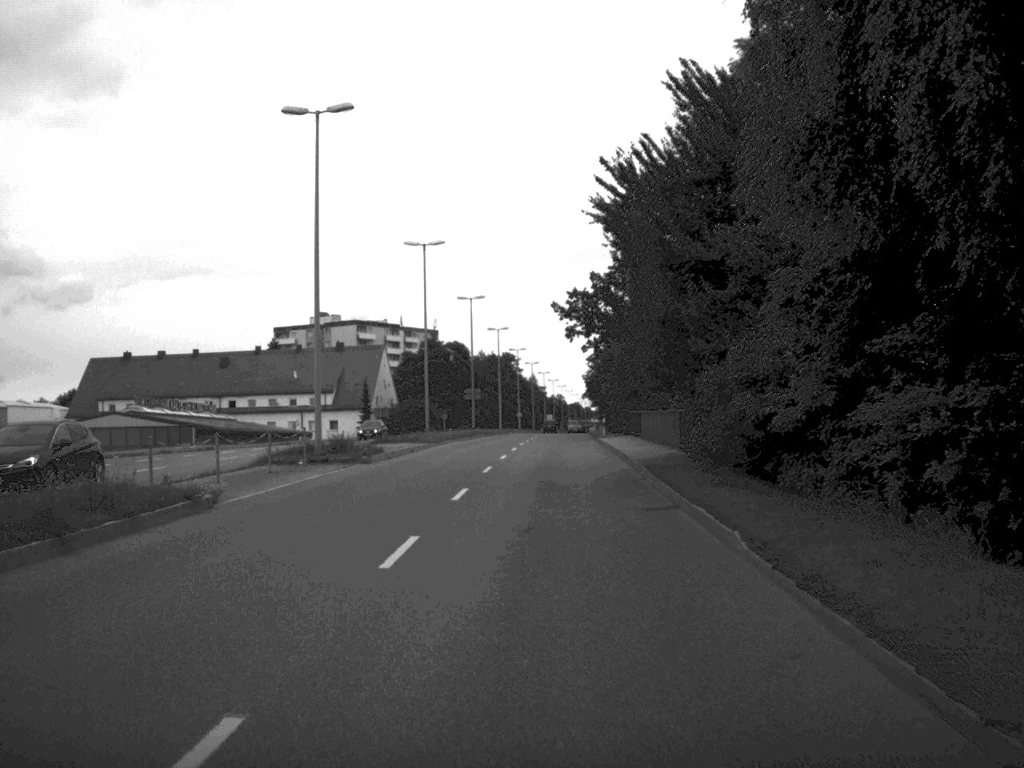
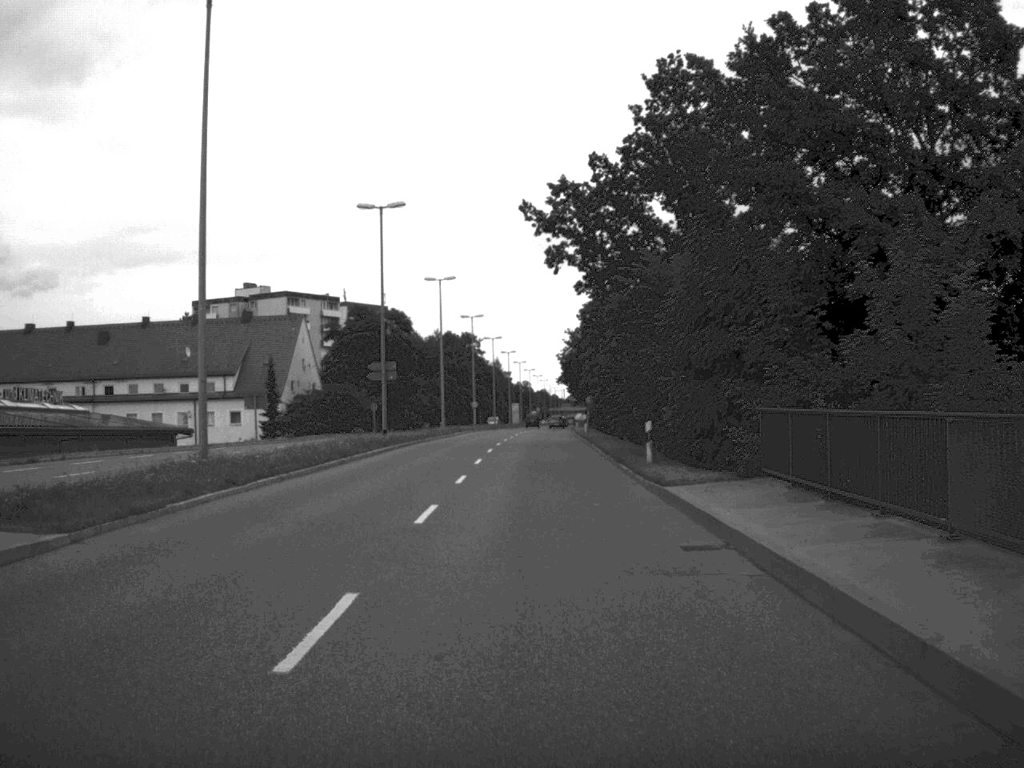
(+0.6, +40.1) m; +1°
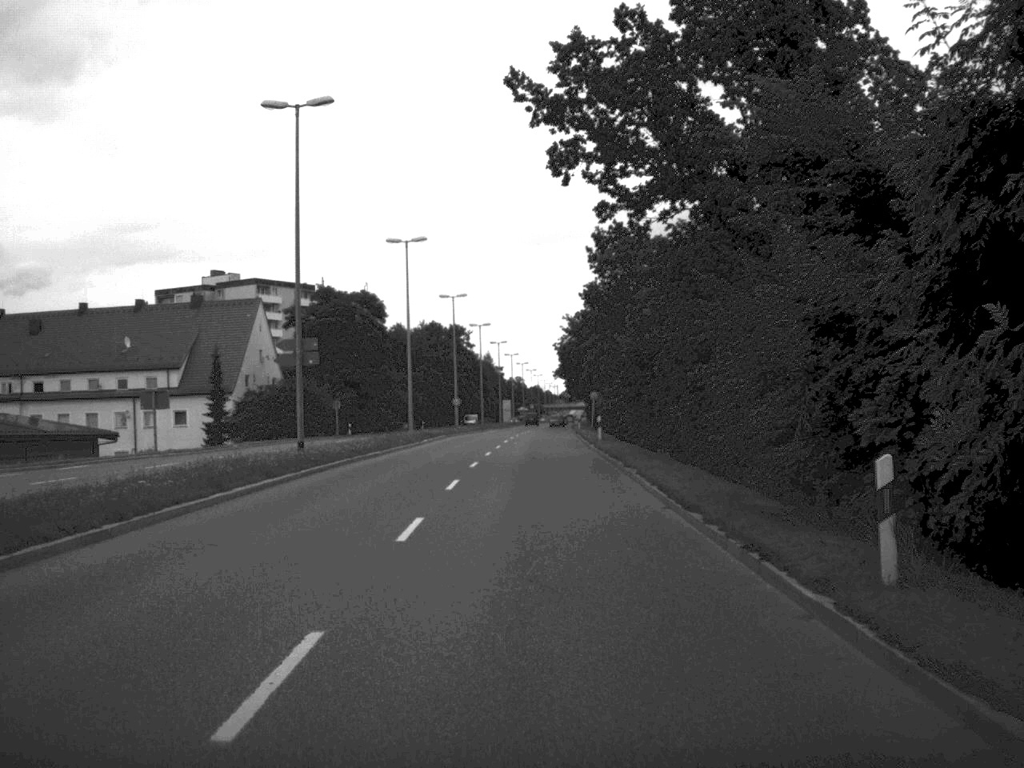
(0.0, +19.1) m; 0°
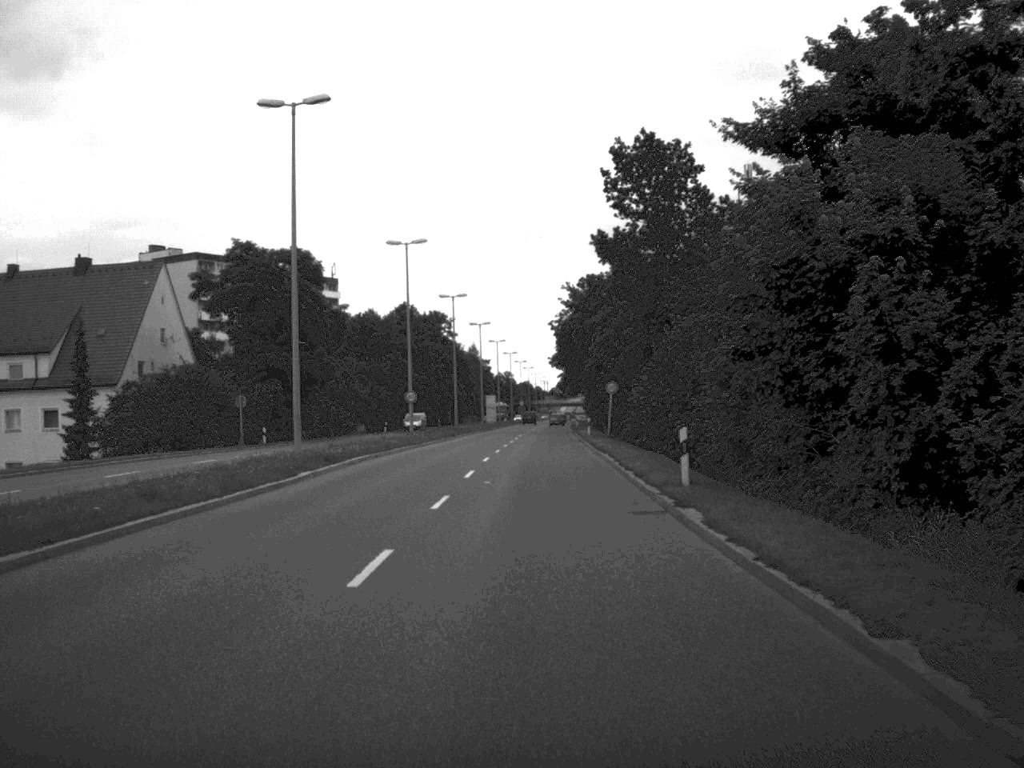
(+0.1, +30.0) m; 0°
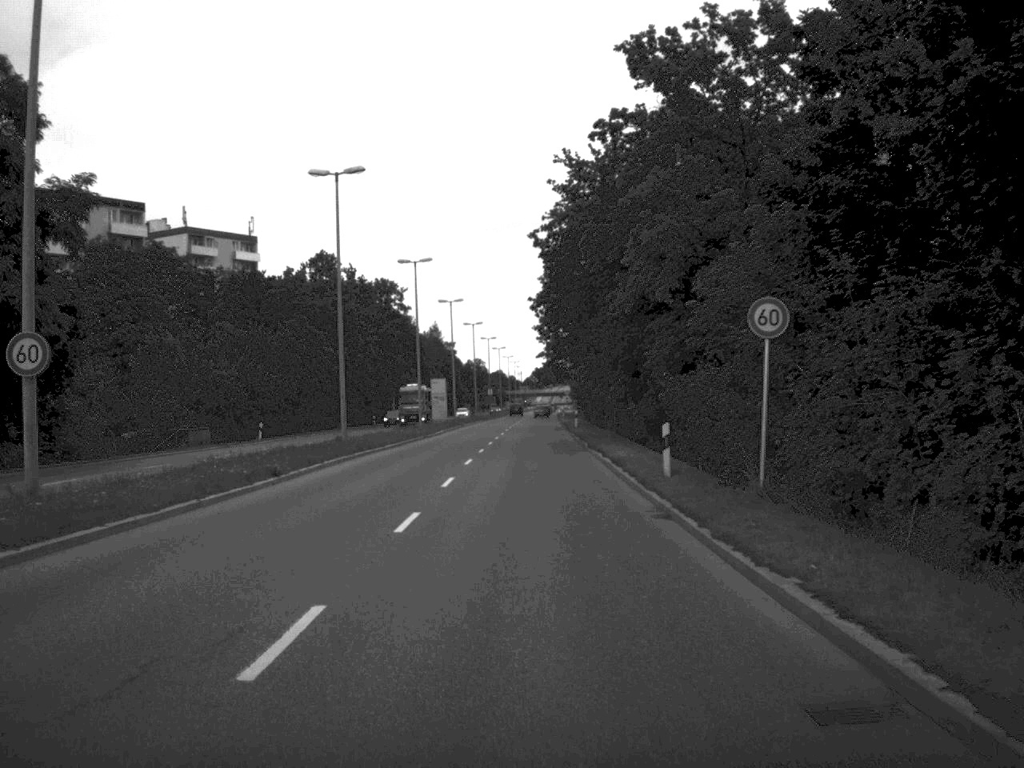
(+0.4, +48.0) m; +1°
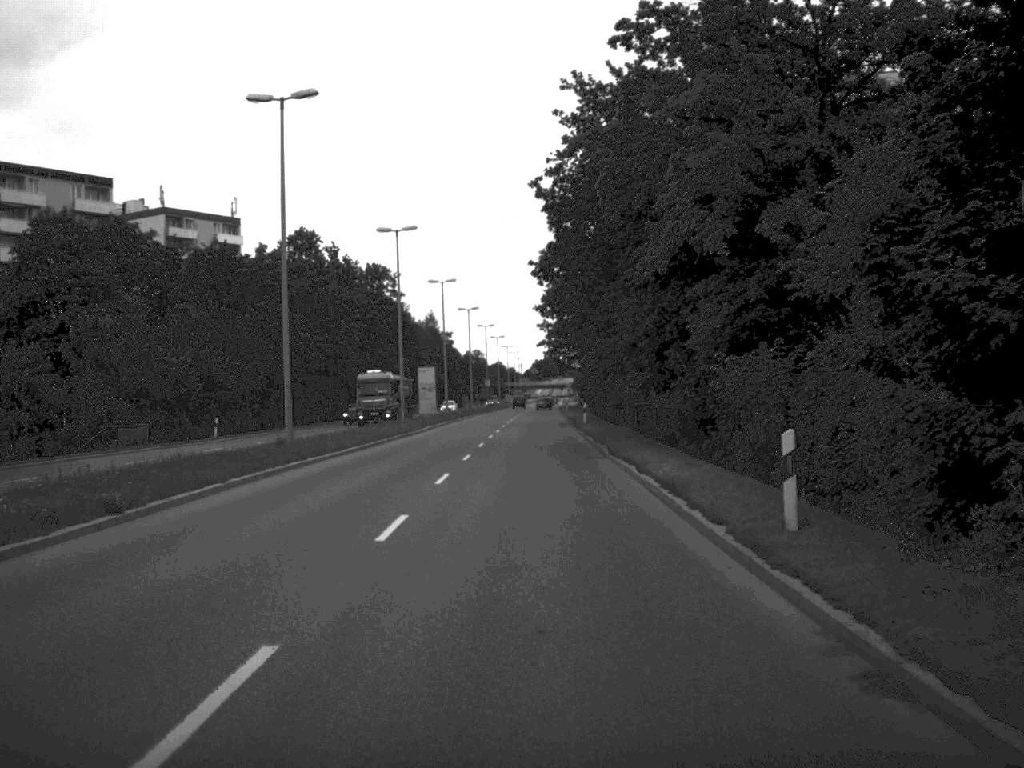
(0.0, +10.8) m; 0°
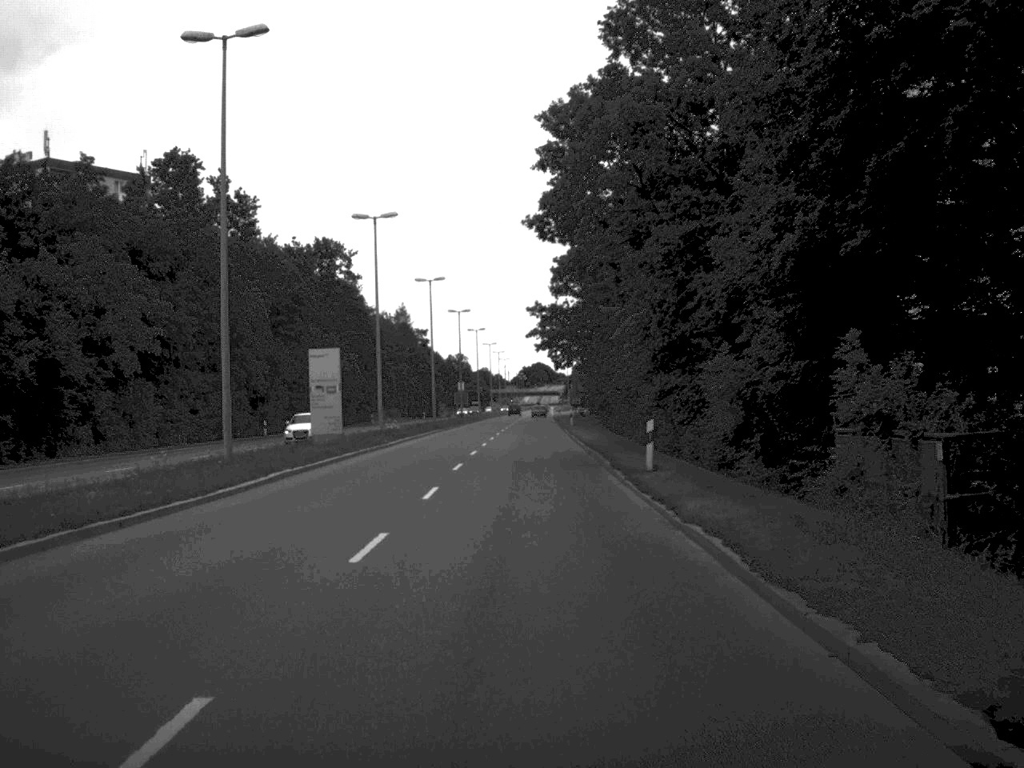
(+0.1, +36.6) m; 0°
